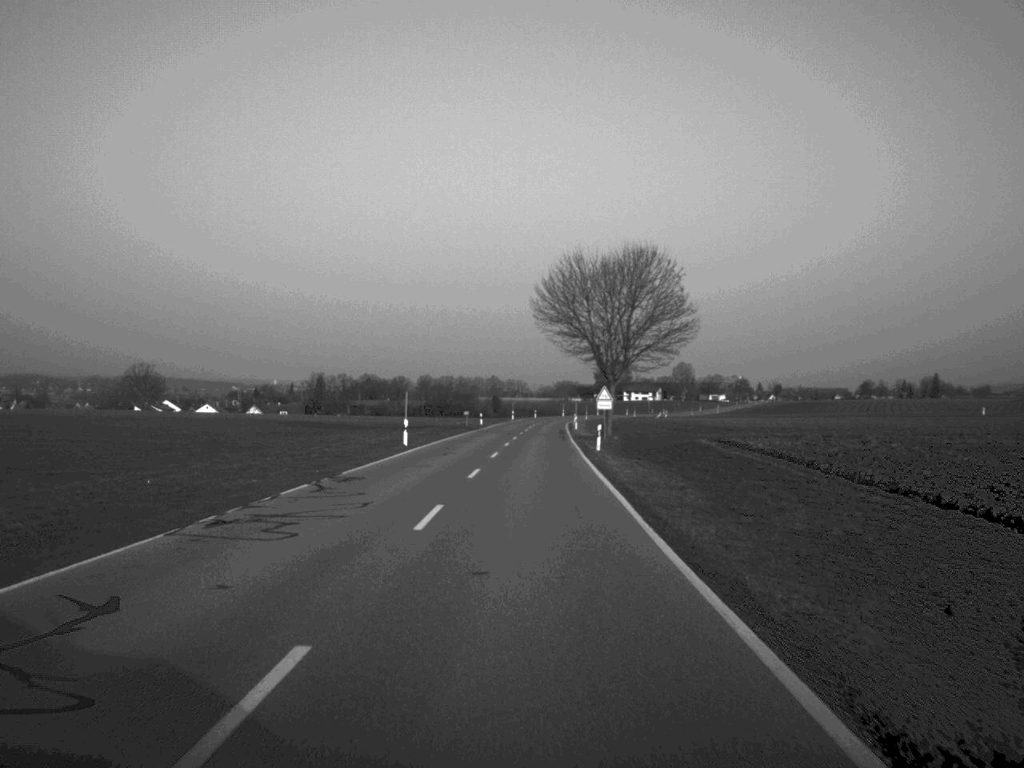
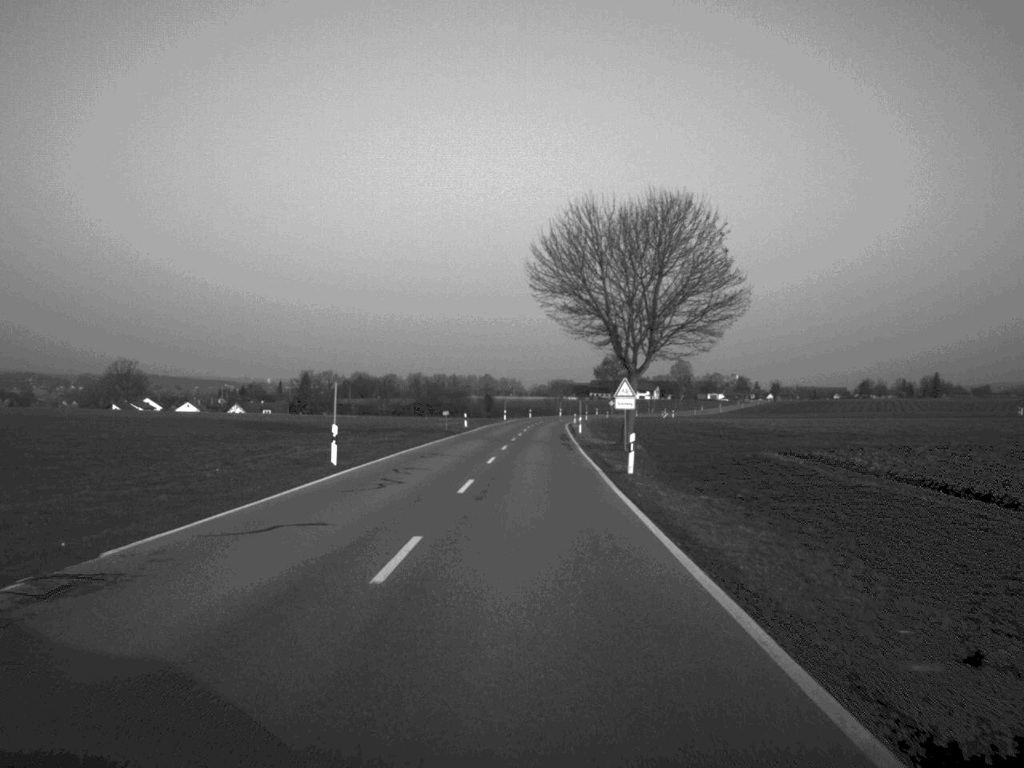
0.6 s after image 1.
(0.0, +16.7) m; 0°
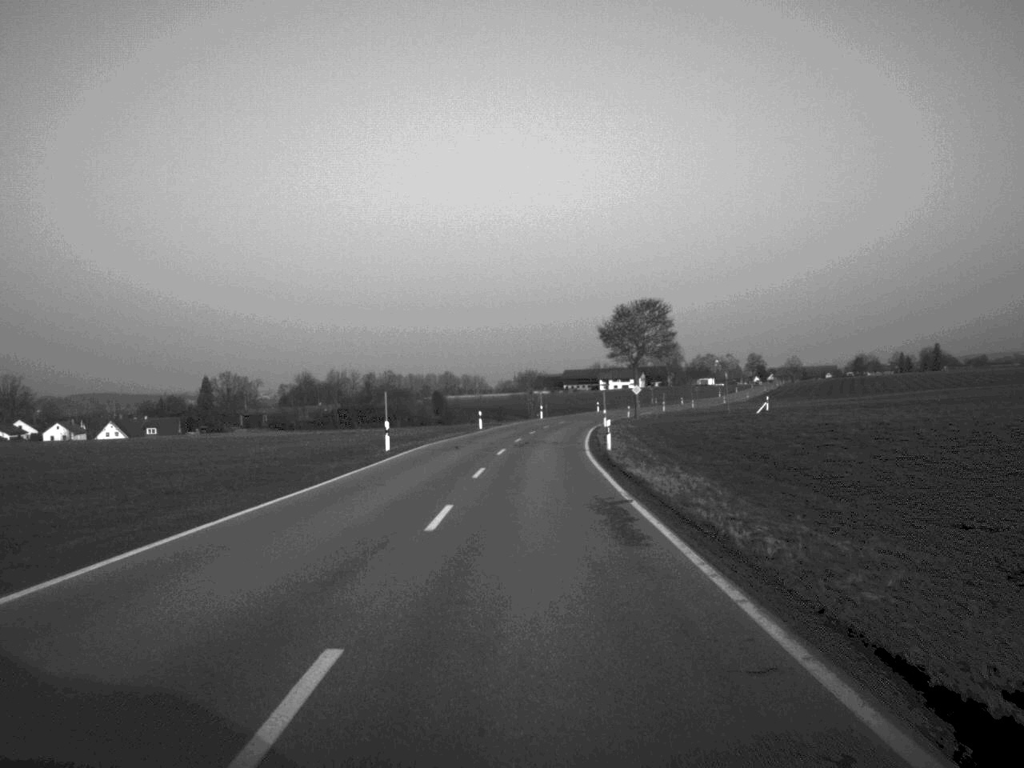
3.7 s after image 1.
(+1.3, +89.4) m; +2°
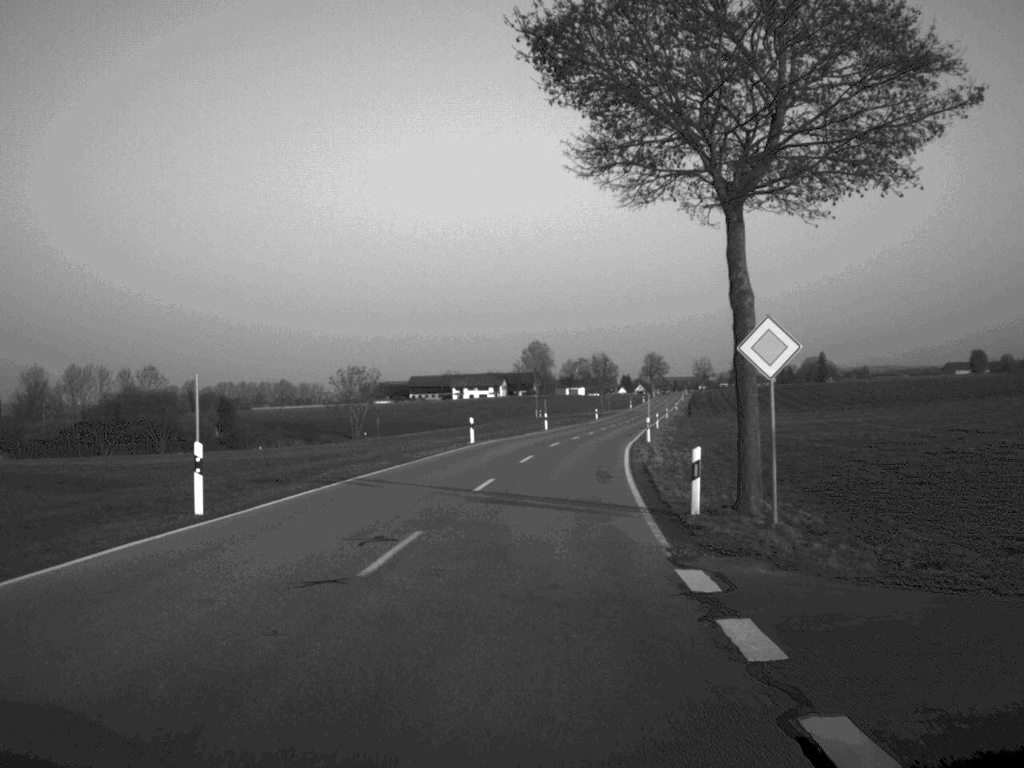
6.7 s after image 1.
(+3.9, +86.3) m; +7°
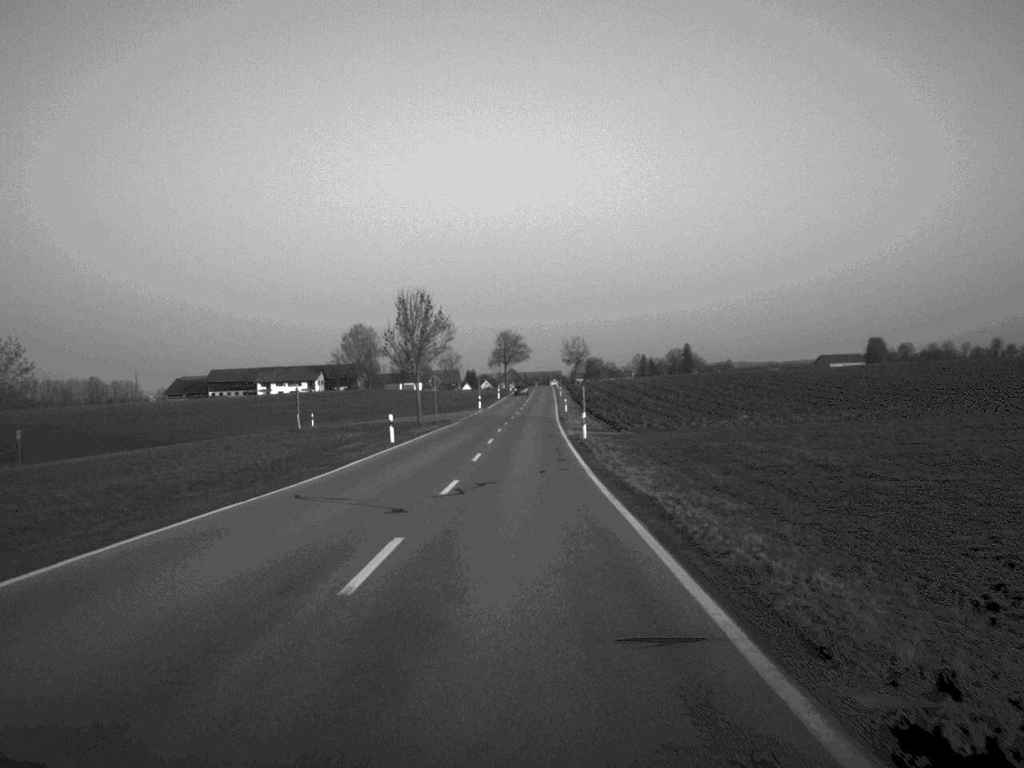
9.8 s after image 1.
(+6.4, +83.1) m; +7°
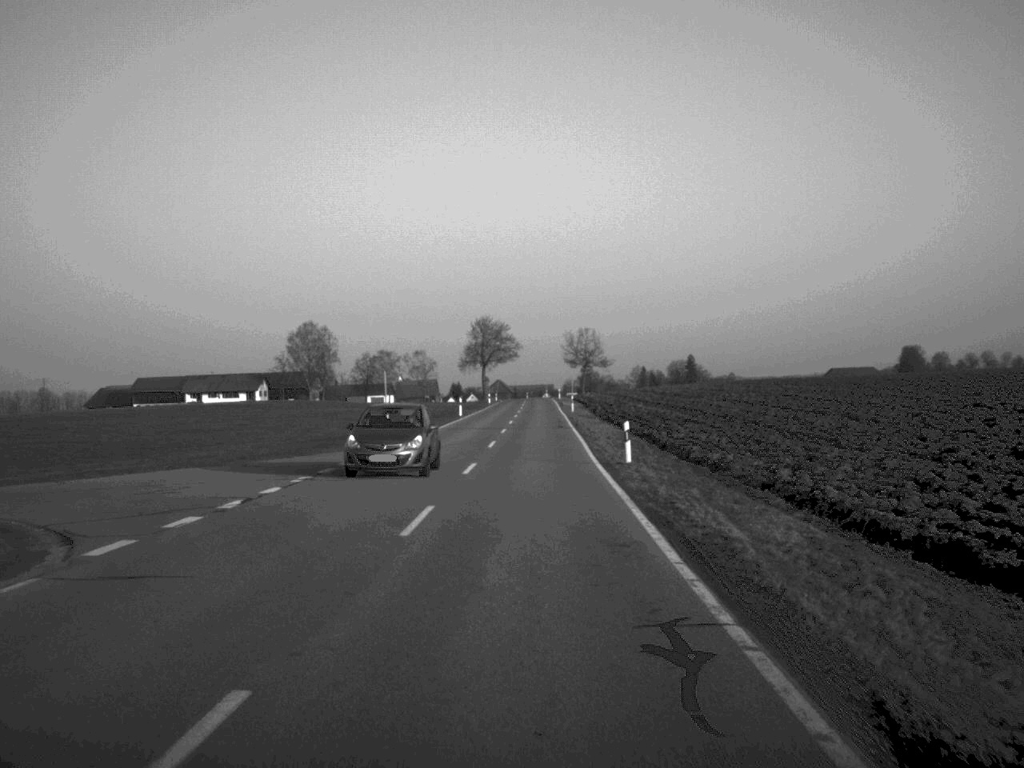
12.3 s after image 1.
(+0.3, +66.1) m; 0°
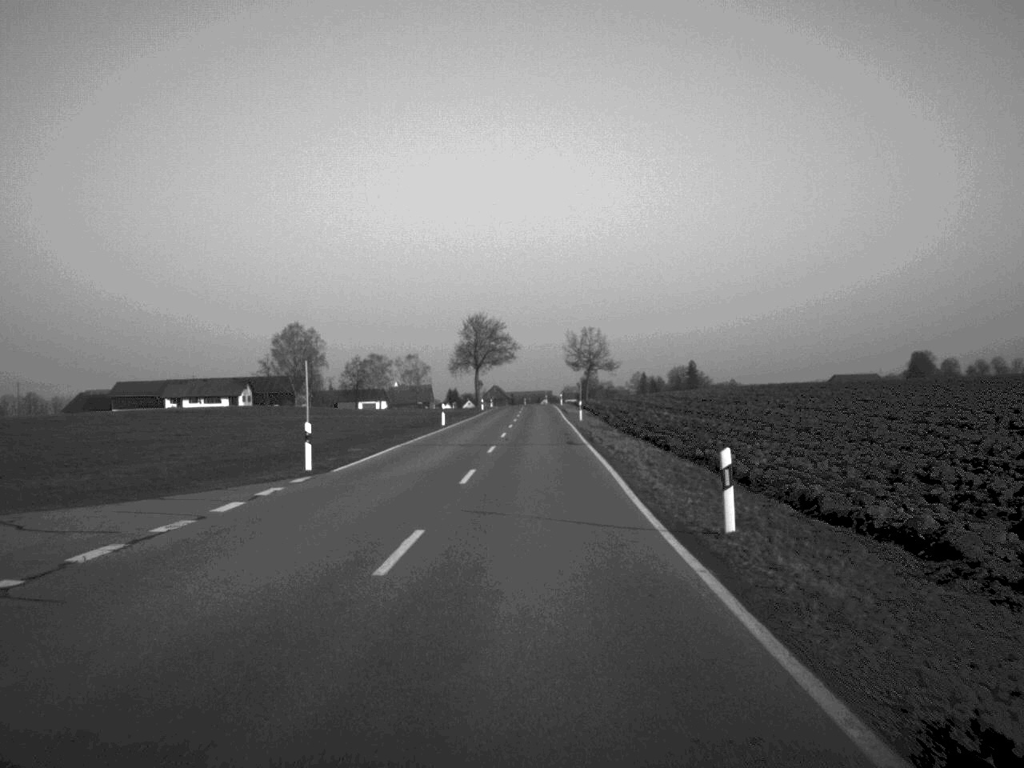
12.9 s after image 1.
(0.0, +15.1) m; 0°
